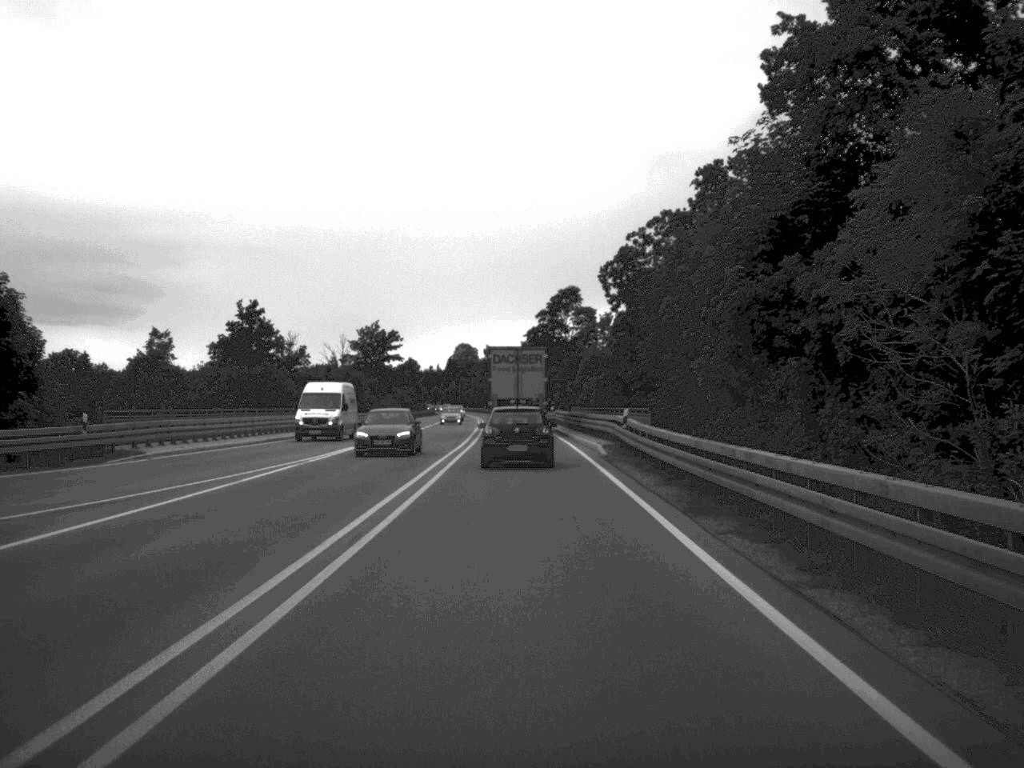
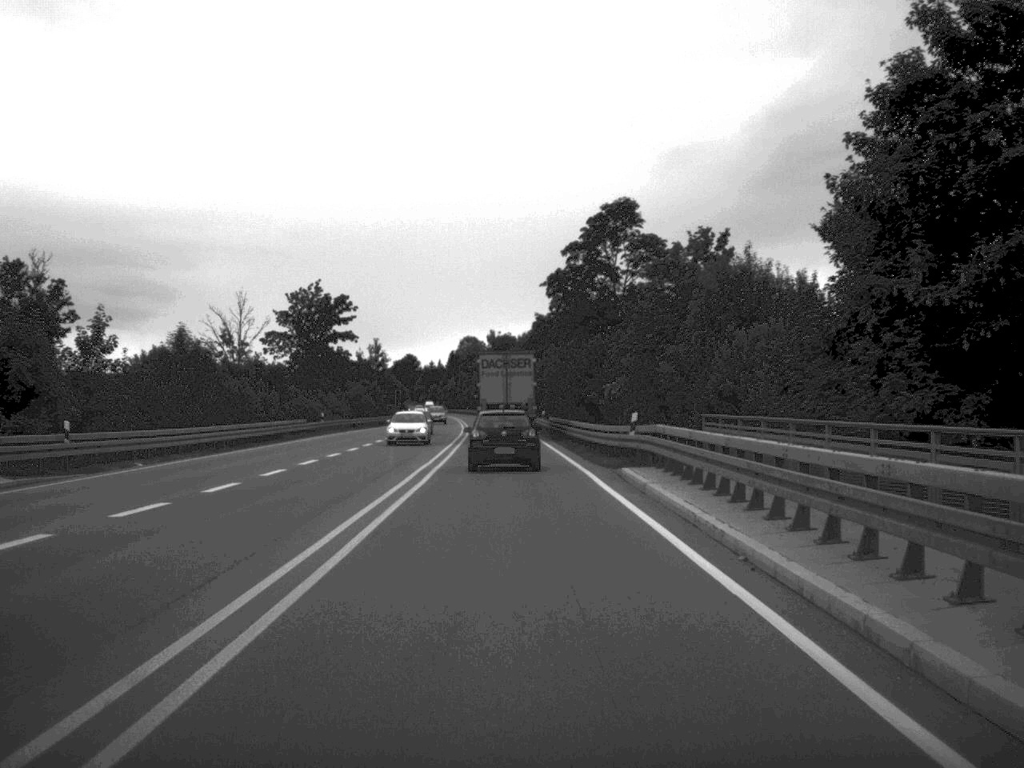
(-0.5, +59.8) m; -1°
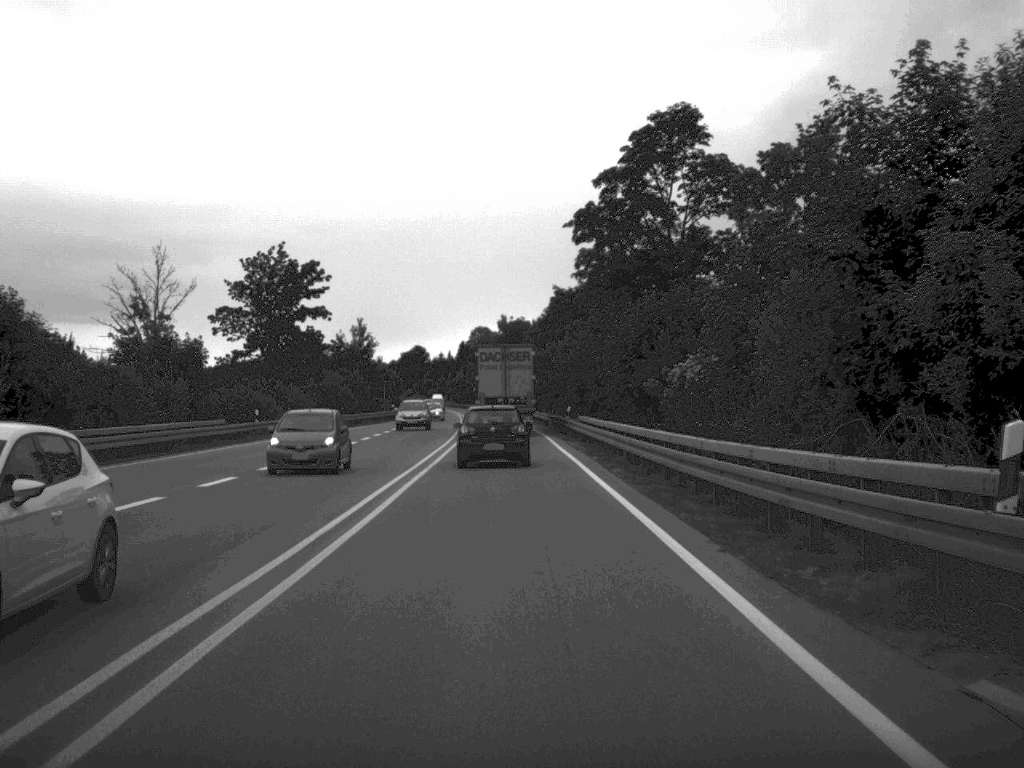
(-0.2, +23.8) m; -1°
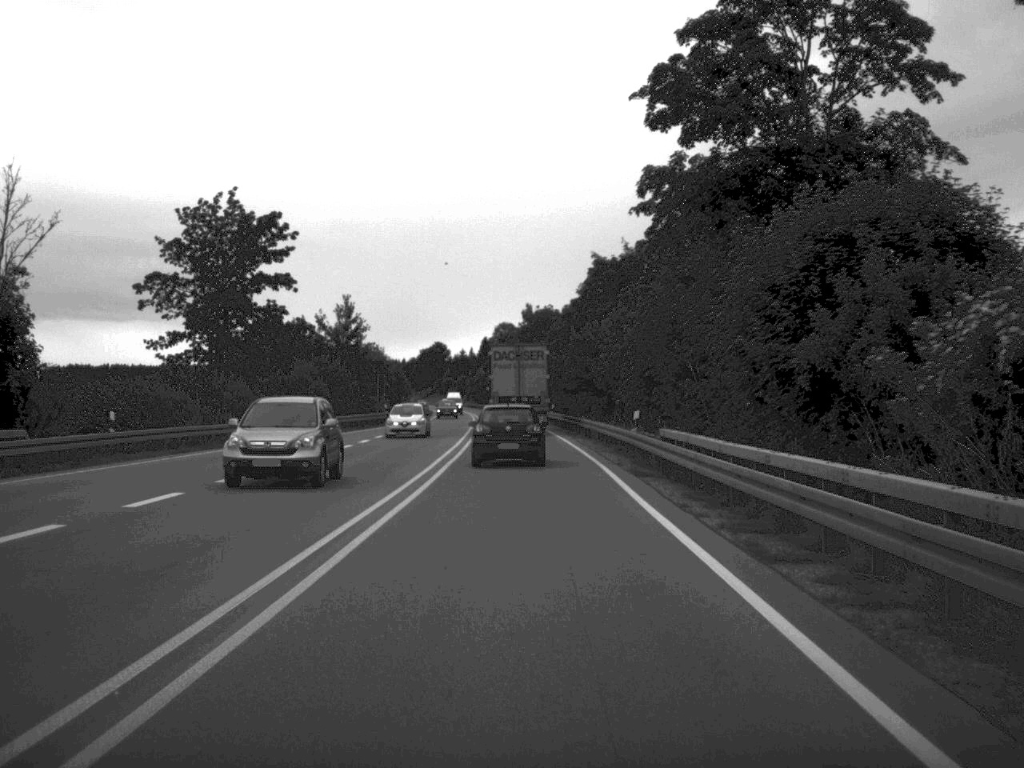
(-0.3, +23.6) m; -1°
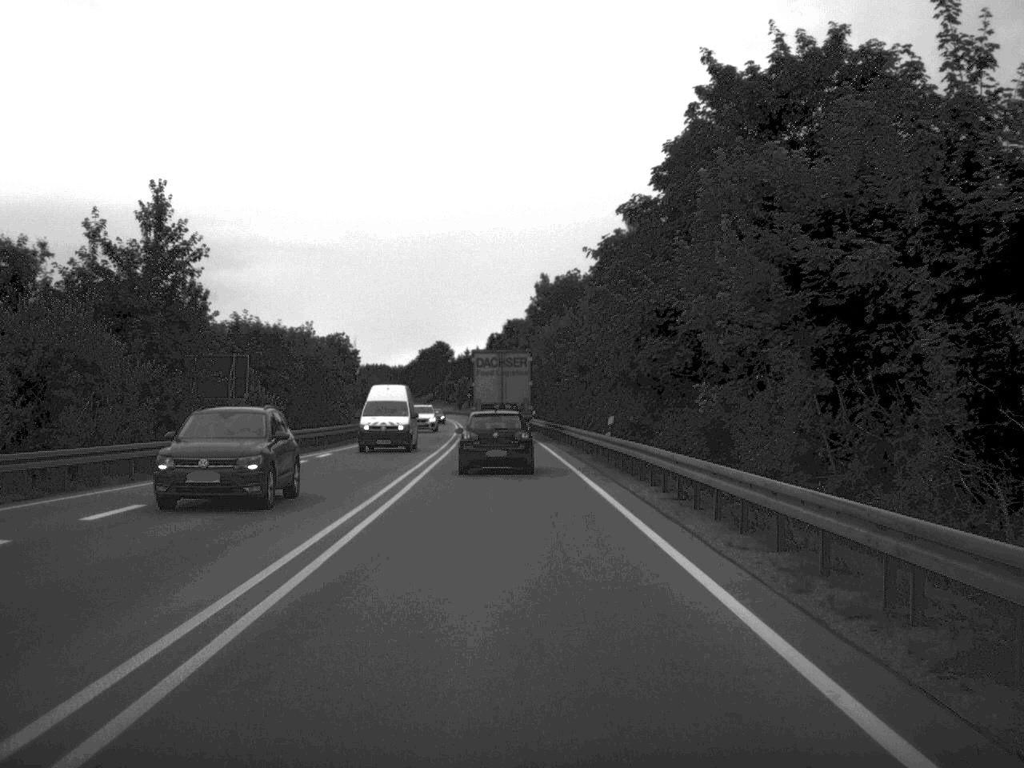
(-0.2, +48.5) m; -1°
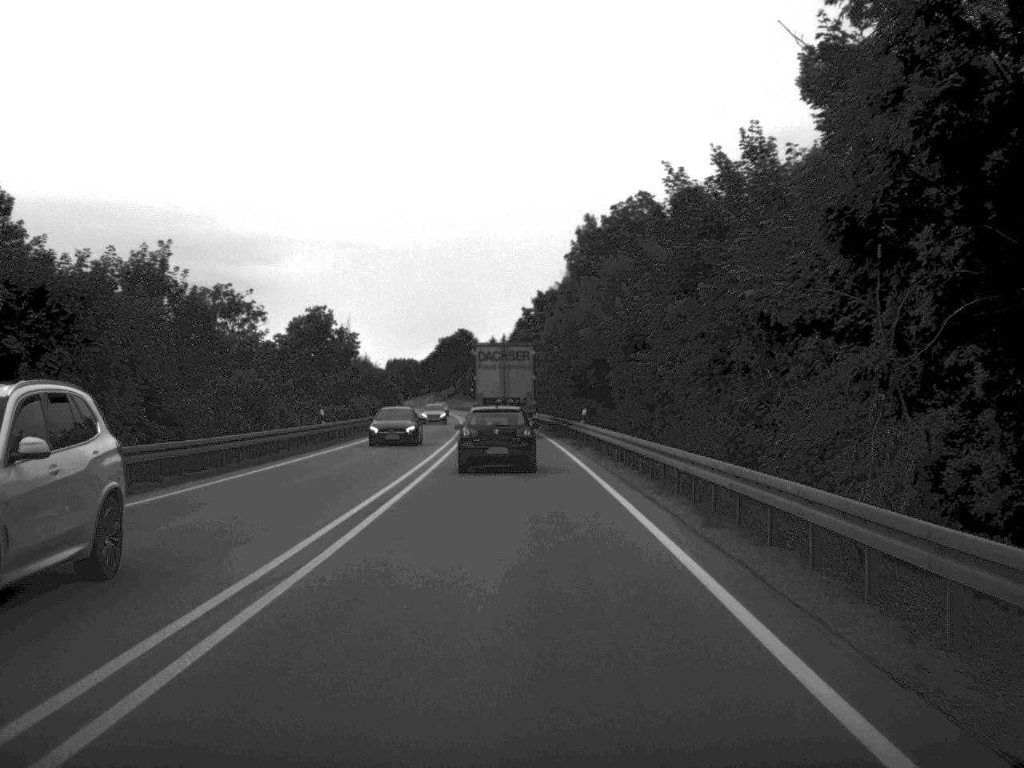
(-0.5, +37.1) m; -1°
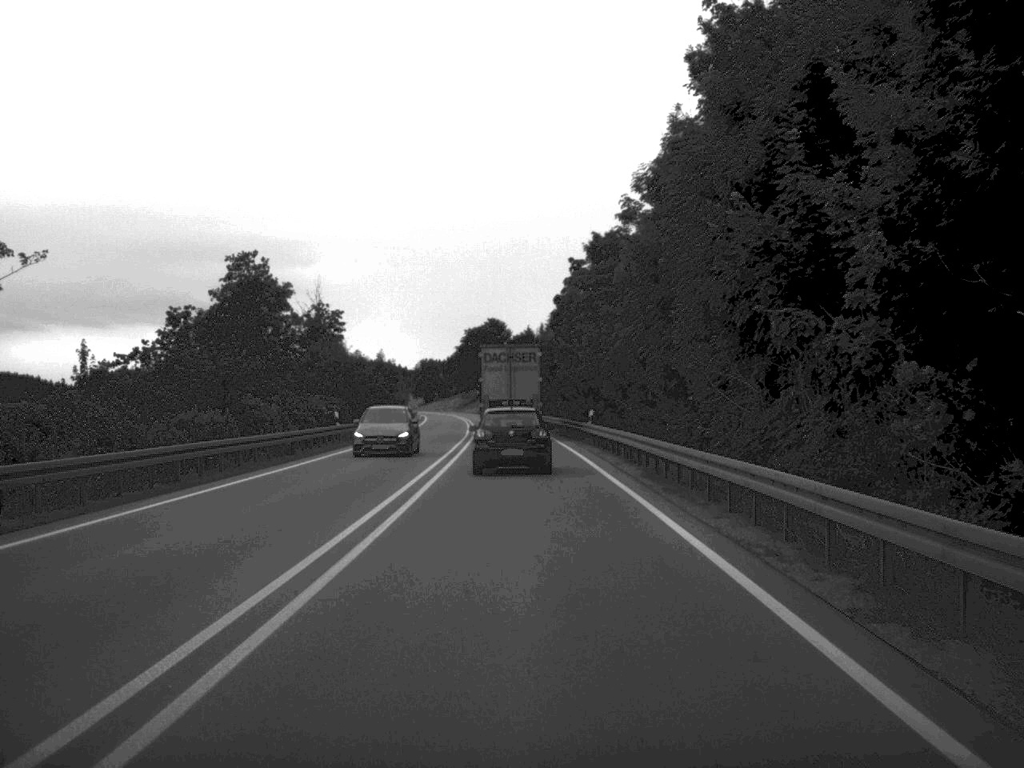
(-0.8, +47.0) m; -2°
